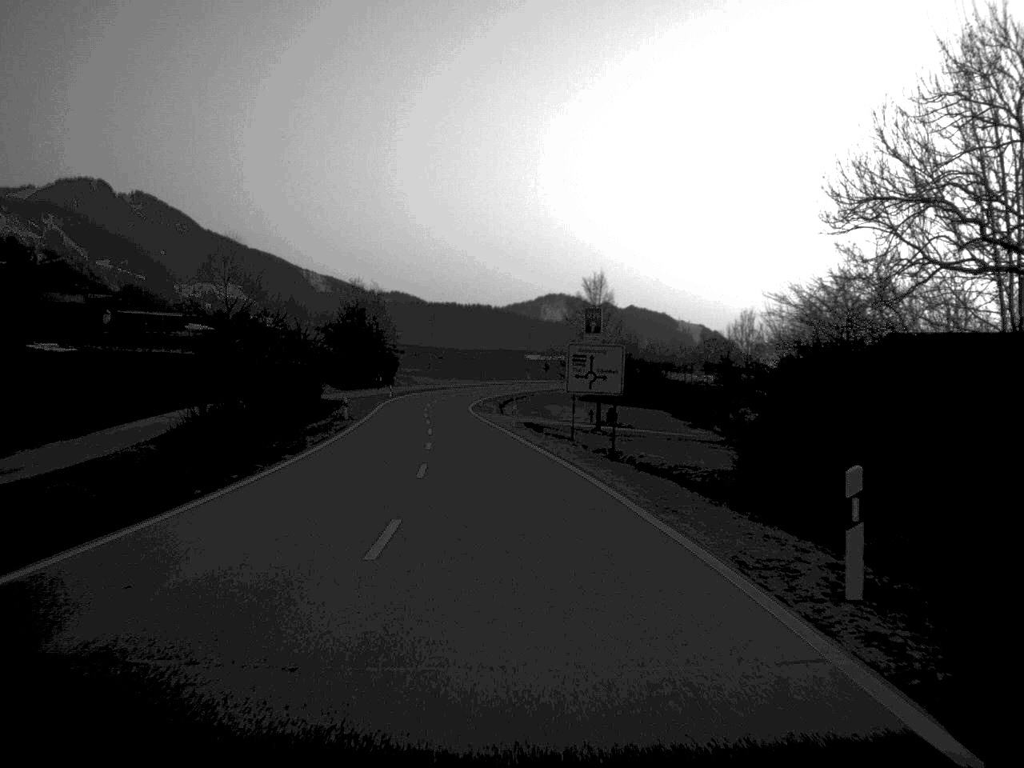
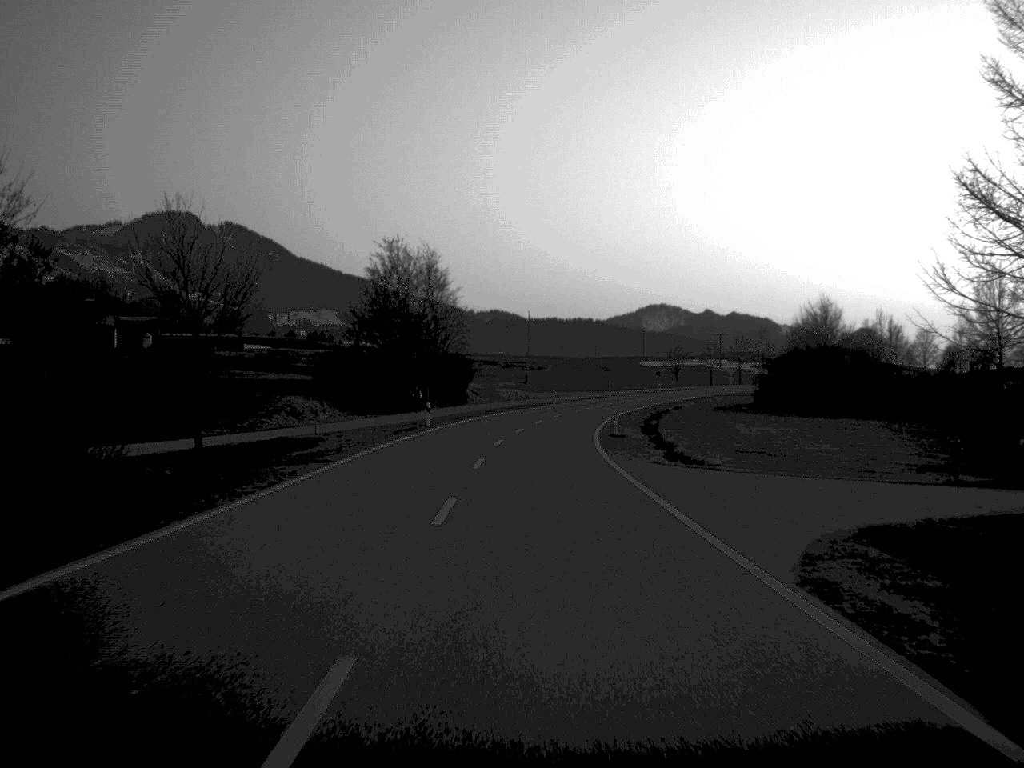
(-2.9, +56.0) m; -4°
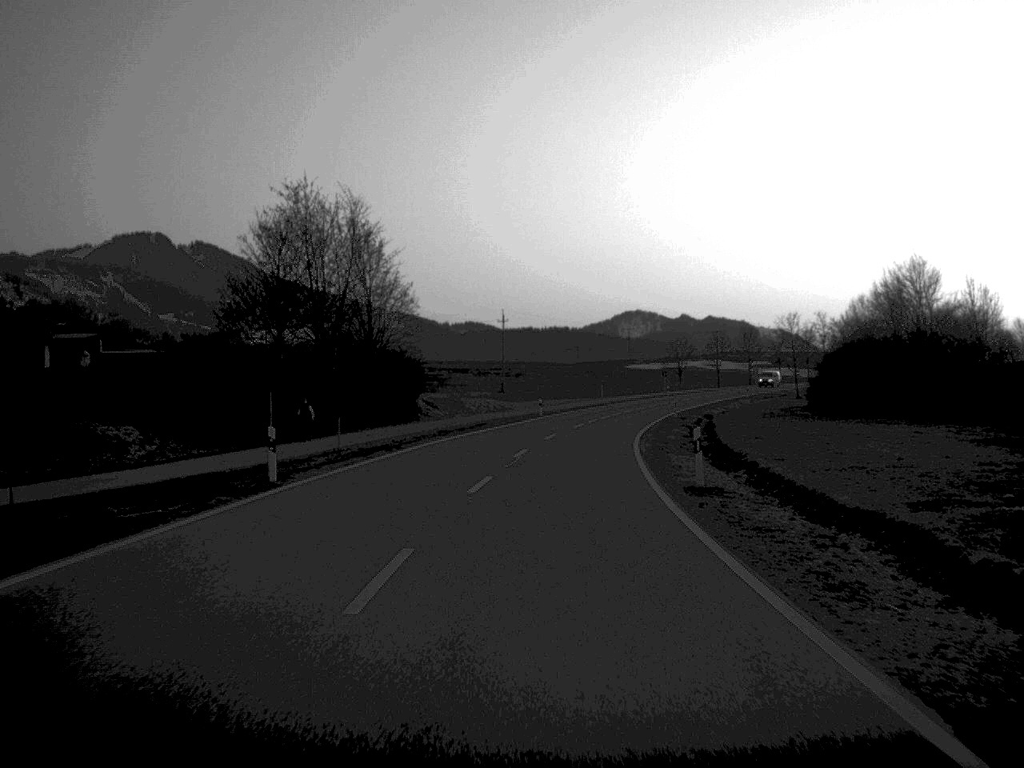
(+0.2, +30.1) m; +1°
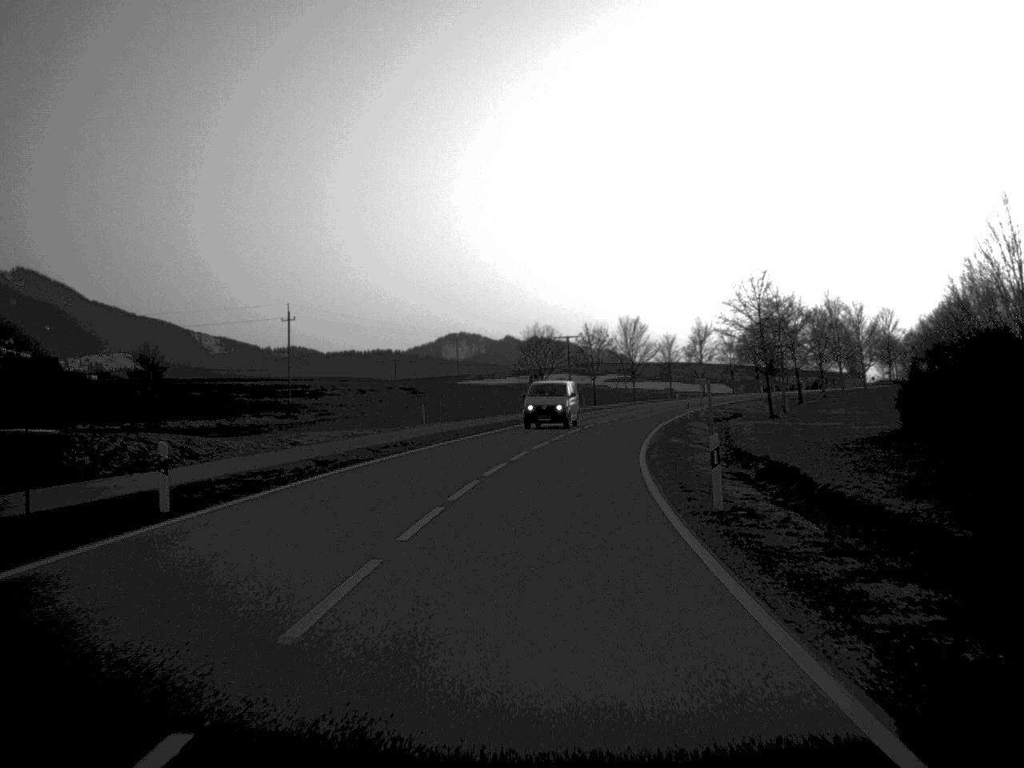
(+3.5, +55.5) m; +8°
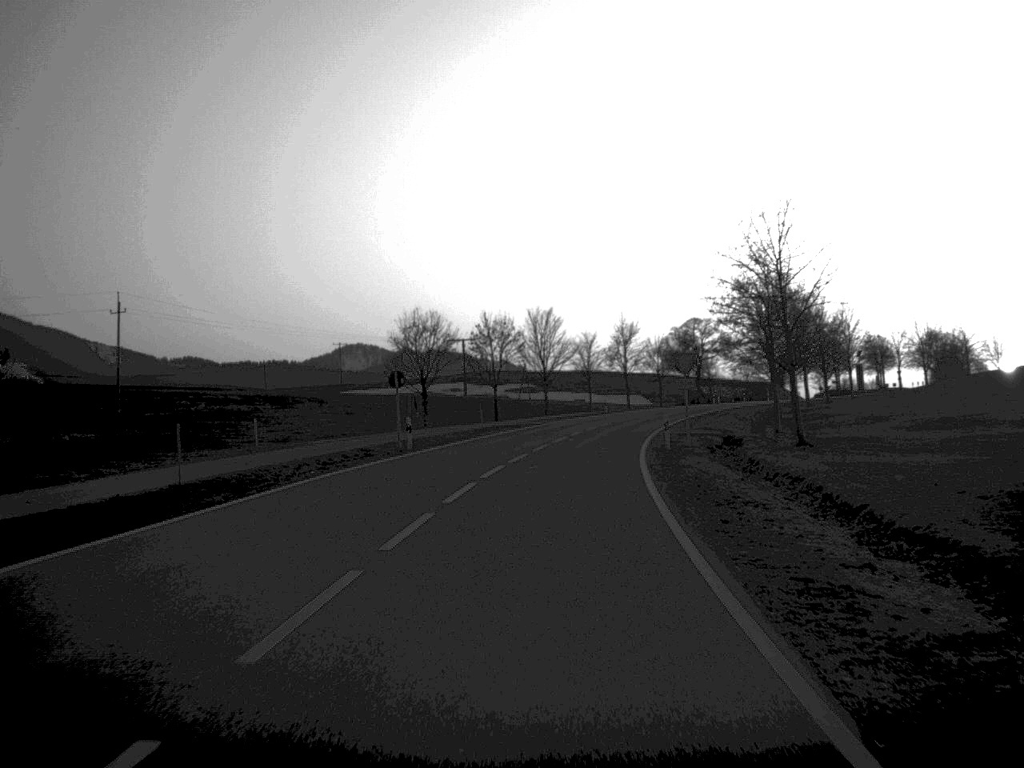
(+1.2, +29.3) m; +5°
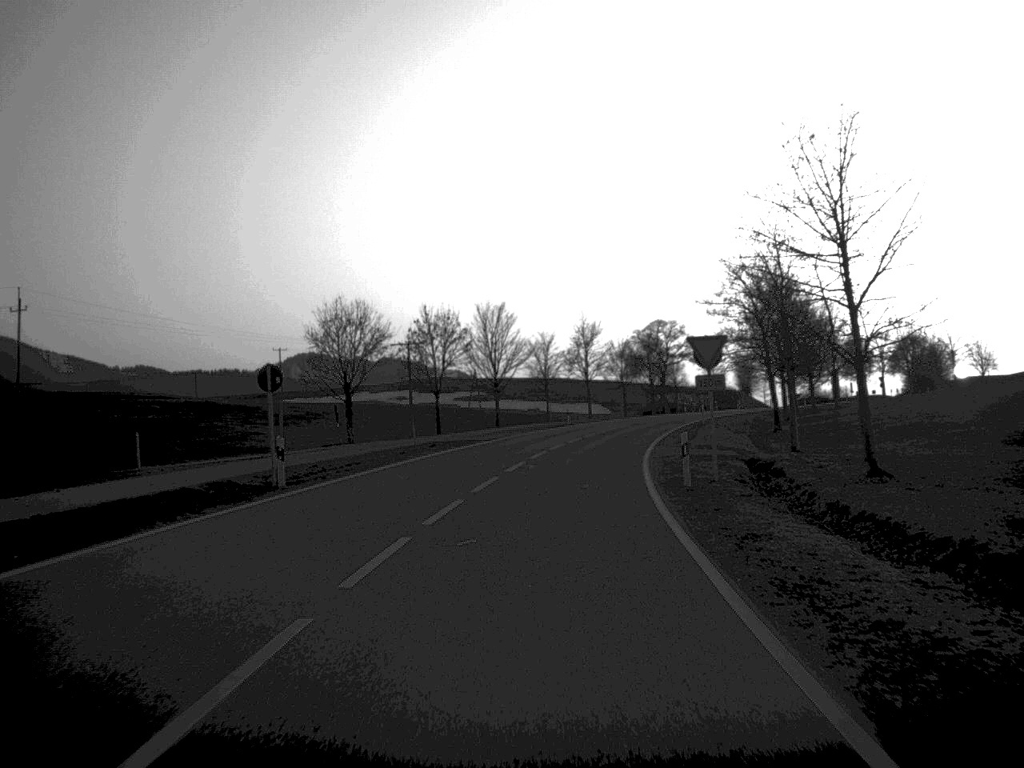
(+0.3, +14.0) m; +2°
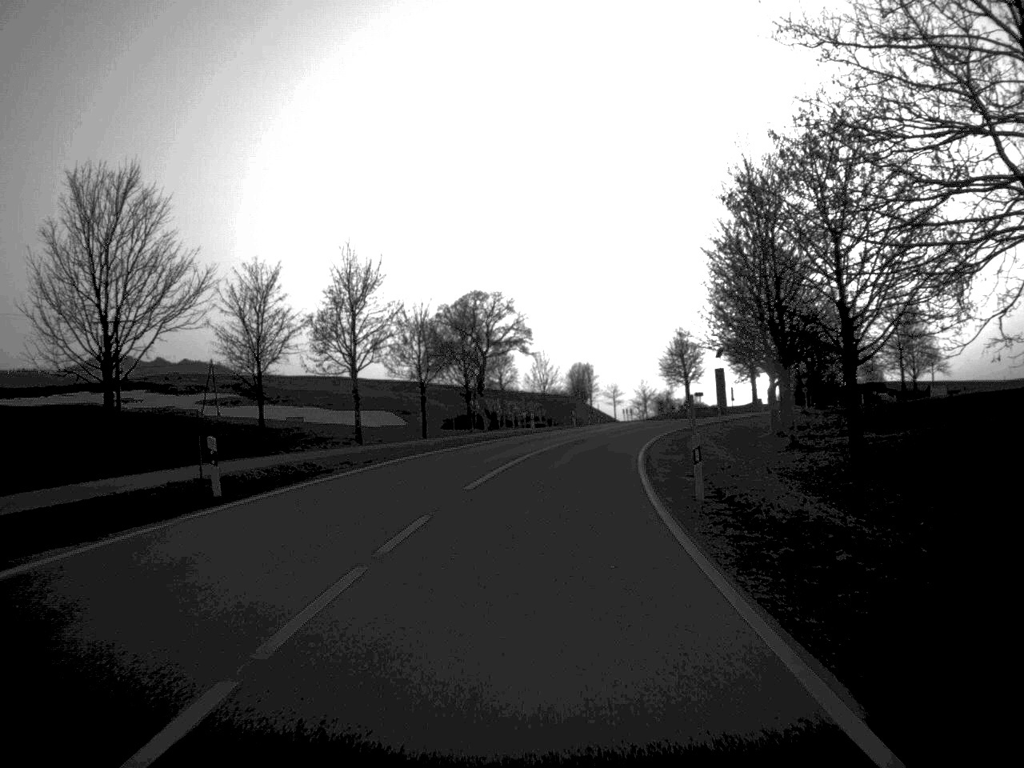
(+4.2, +53.1) m; +9°
